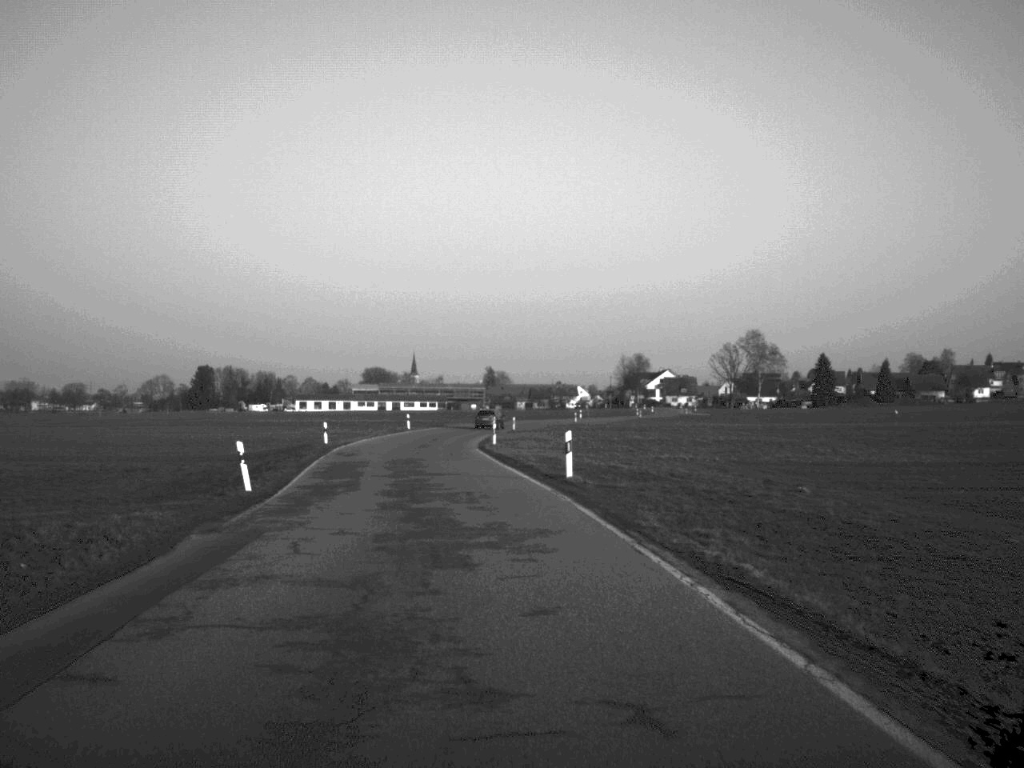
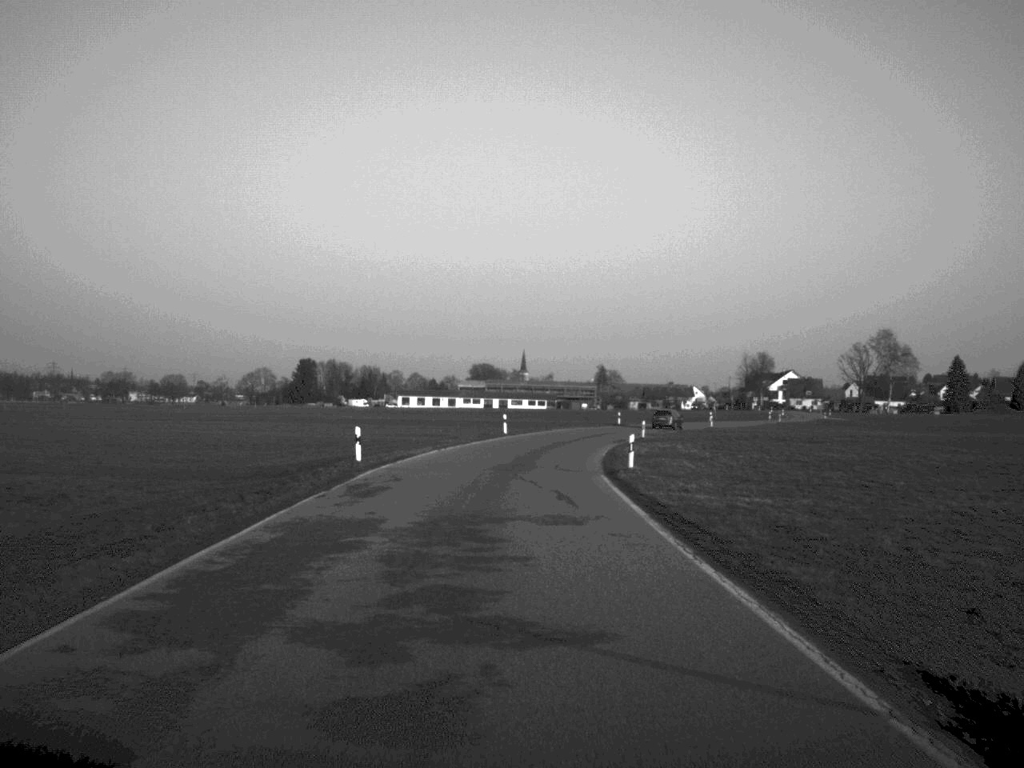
(-1.1, +20.8) m; -5°
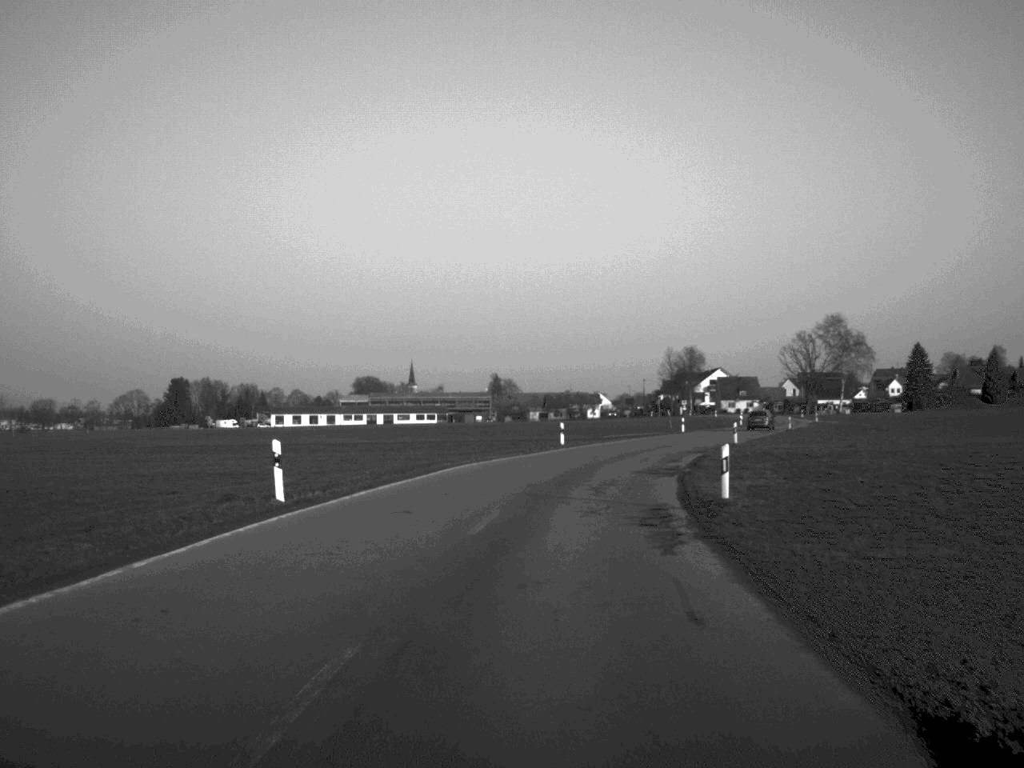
(+1.2, +46.2) m; +5°
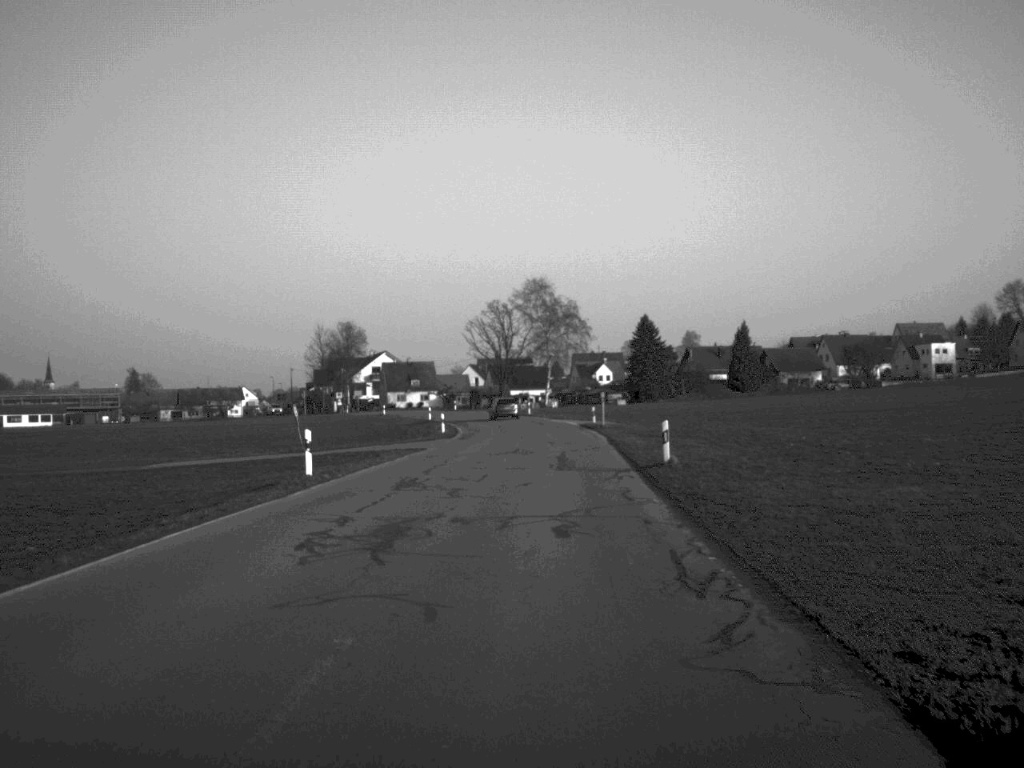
(+7.9, +60.2) m; +15°
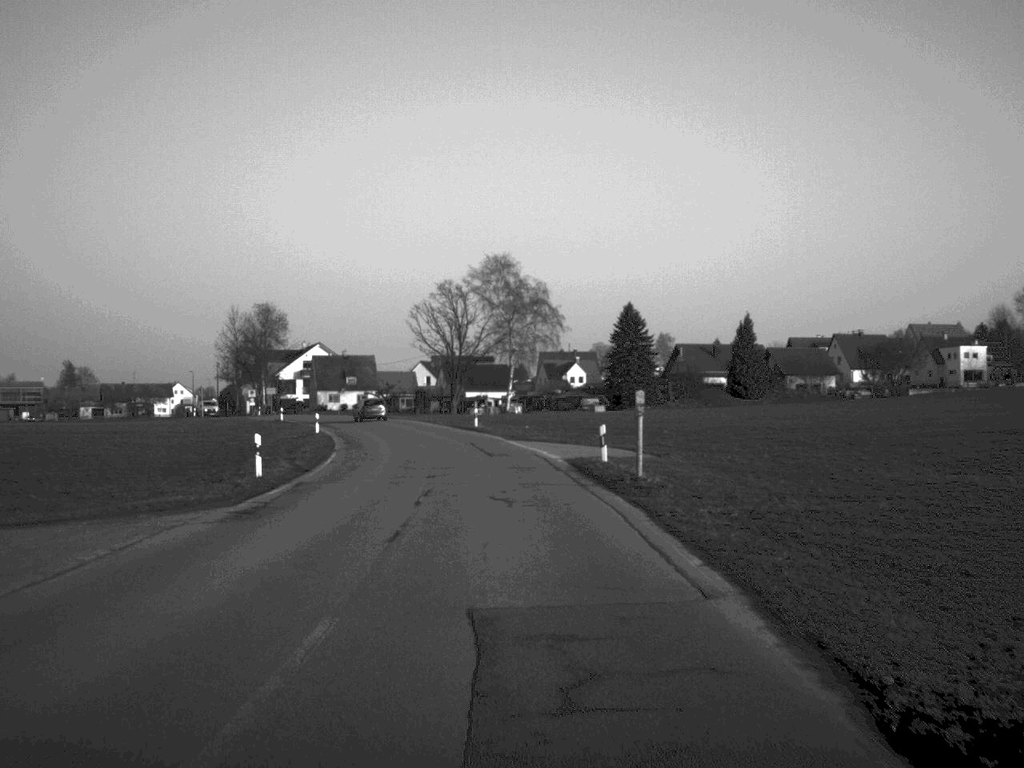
(+0.9, +35.0) m; +2°
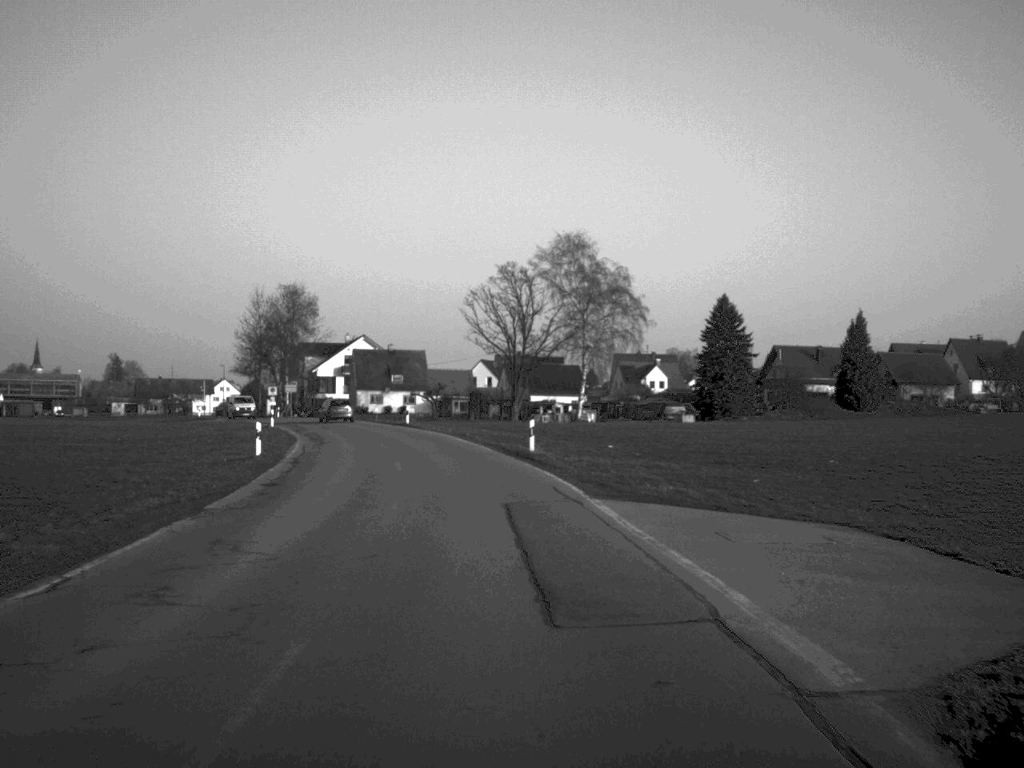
(-0.5, +24.8) m; -3°
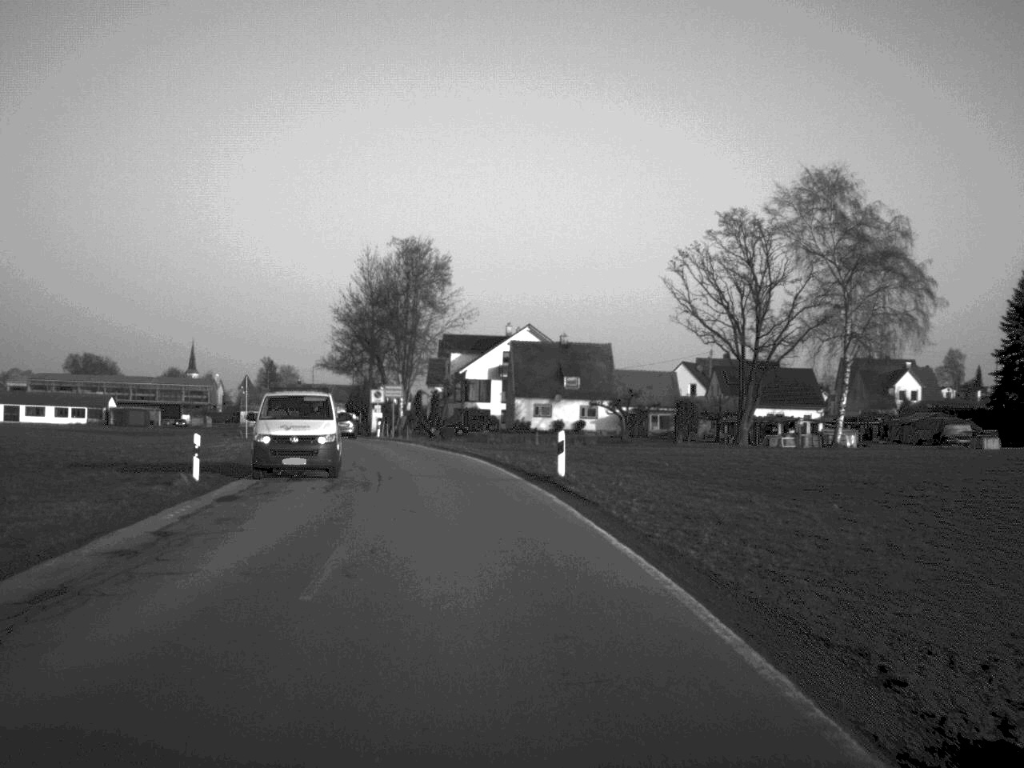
(-3.1, +42.5) m; -8°
